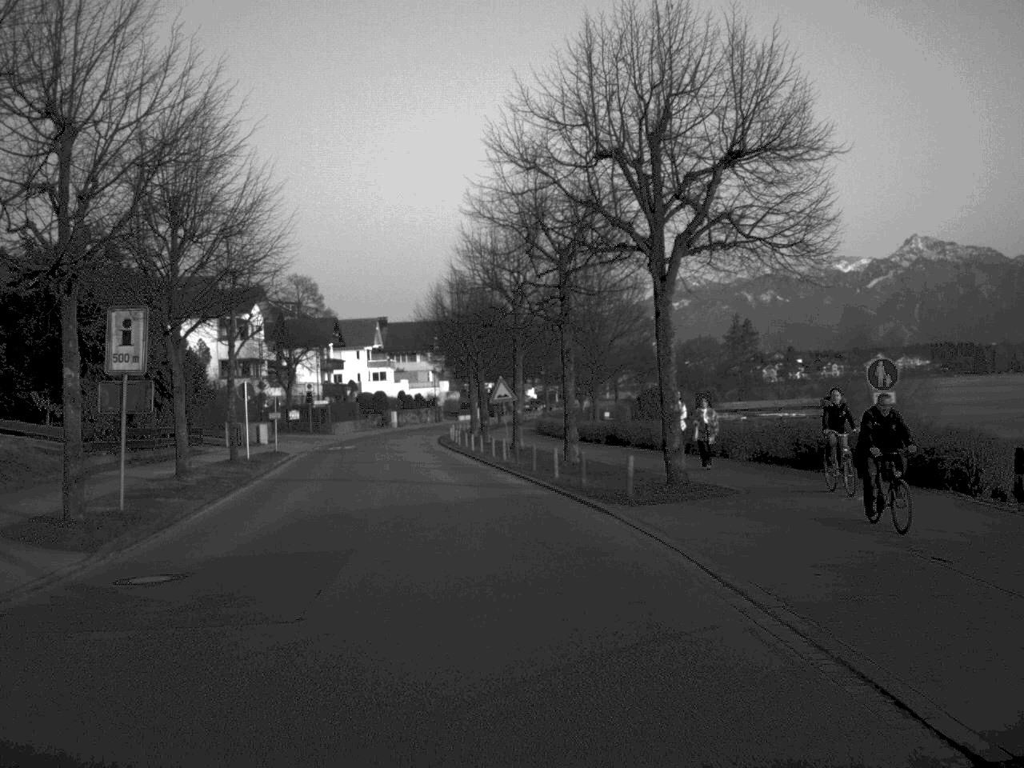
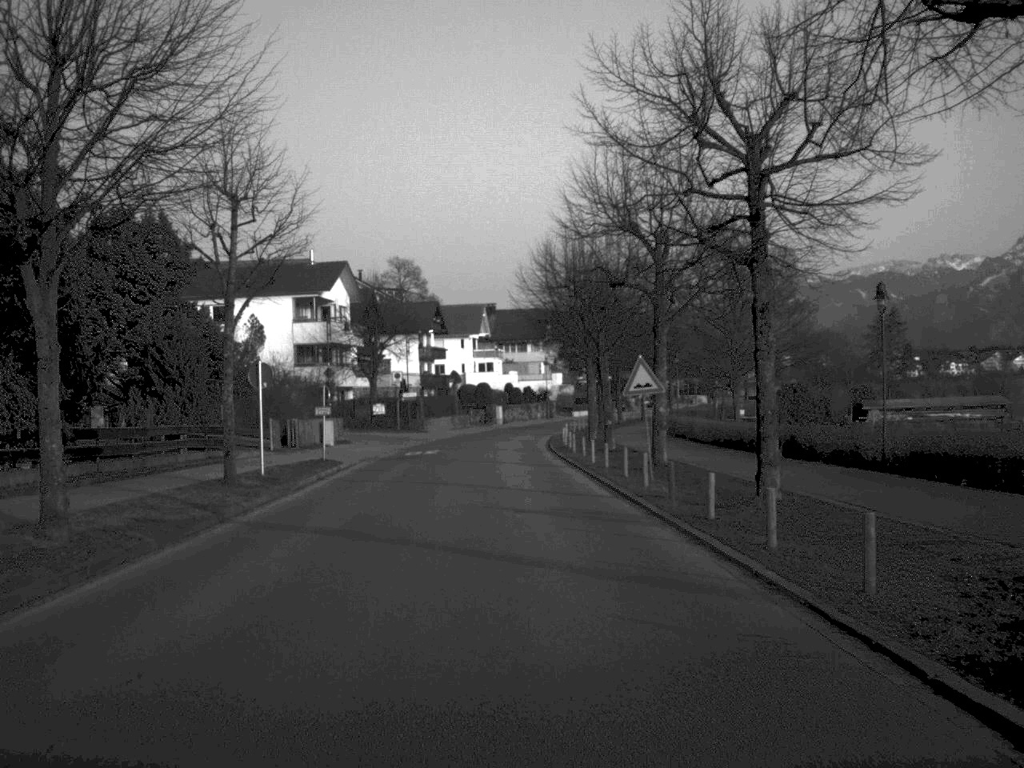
(-0.6, +13.8) m; -5°
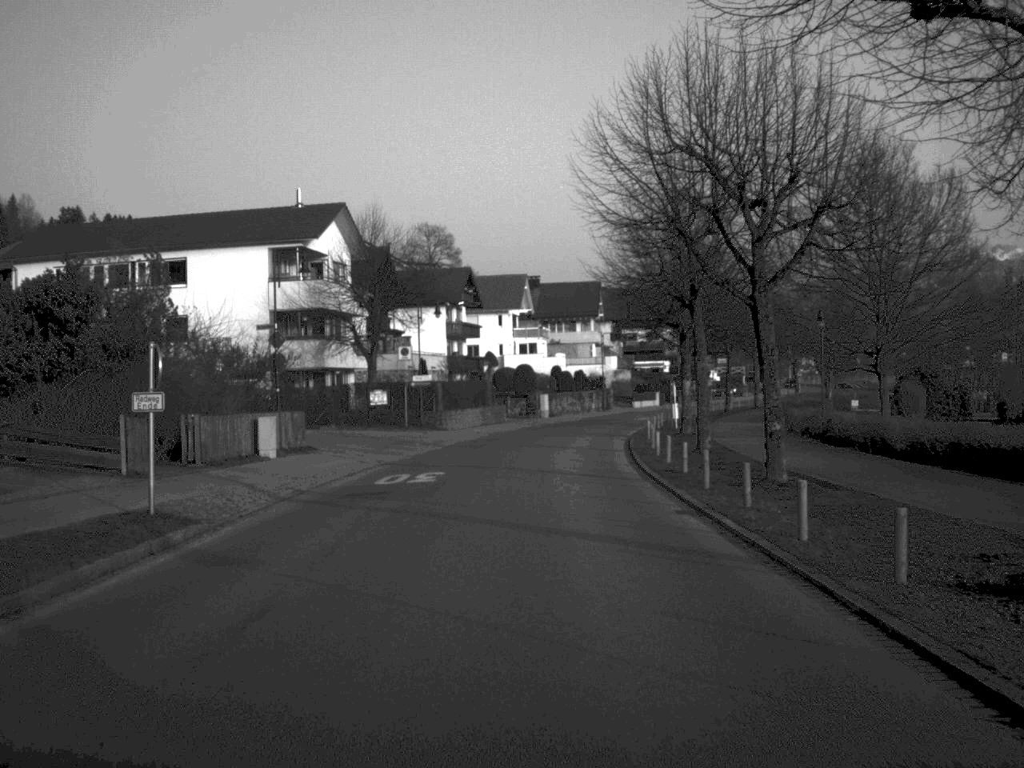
(-0.6, +21.8) m; -2°
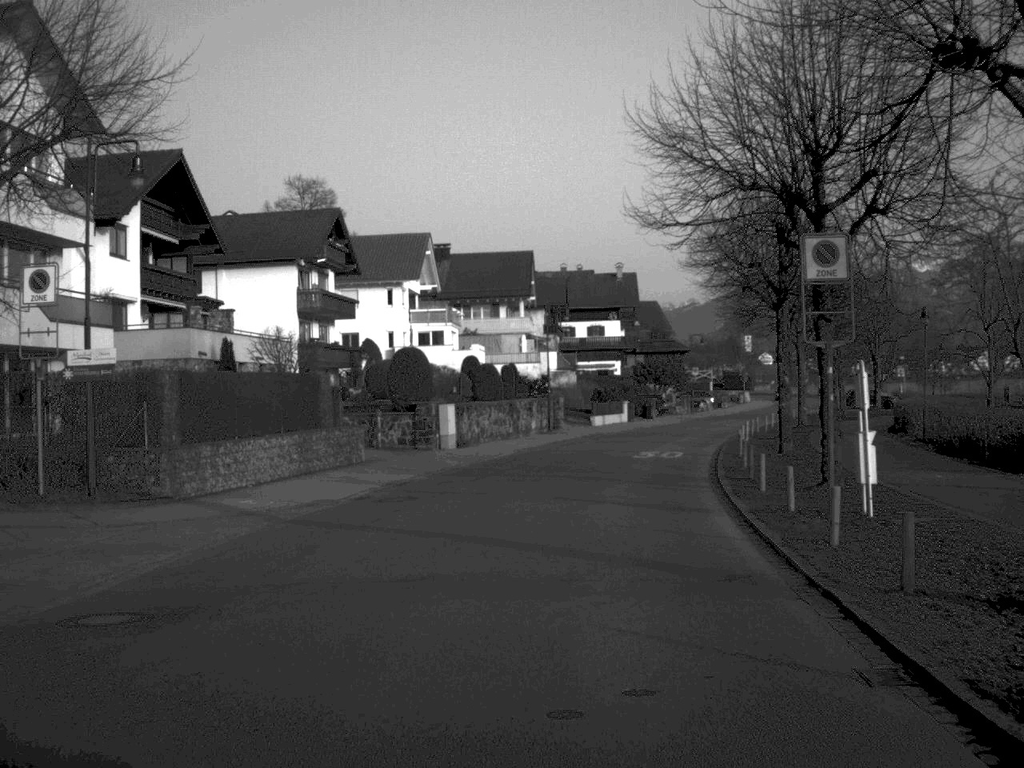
(+0.9, +37.0) m; +4°
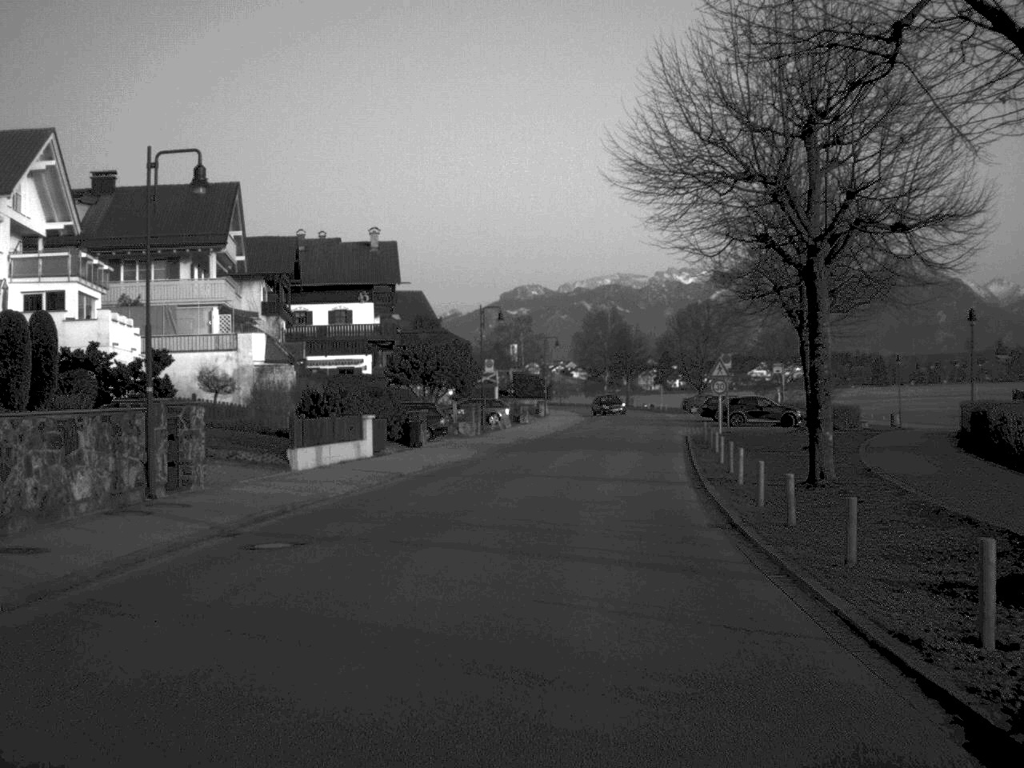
(+3.0, +35.2) m; +11°
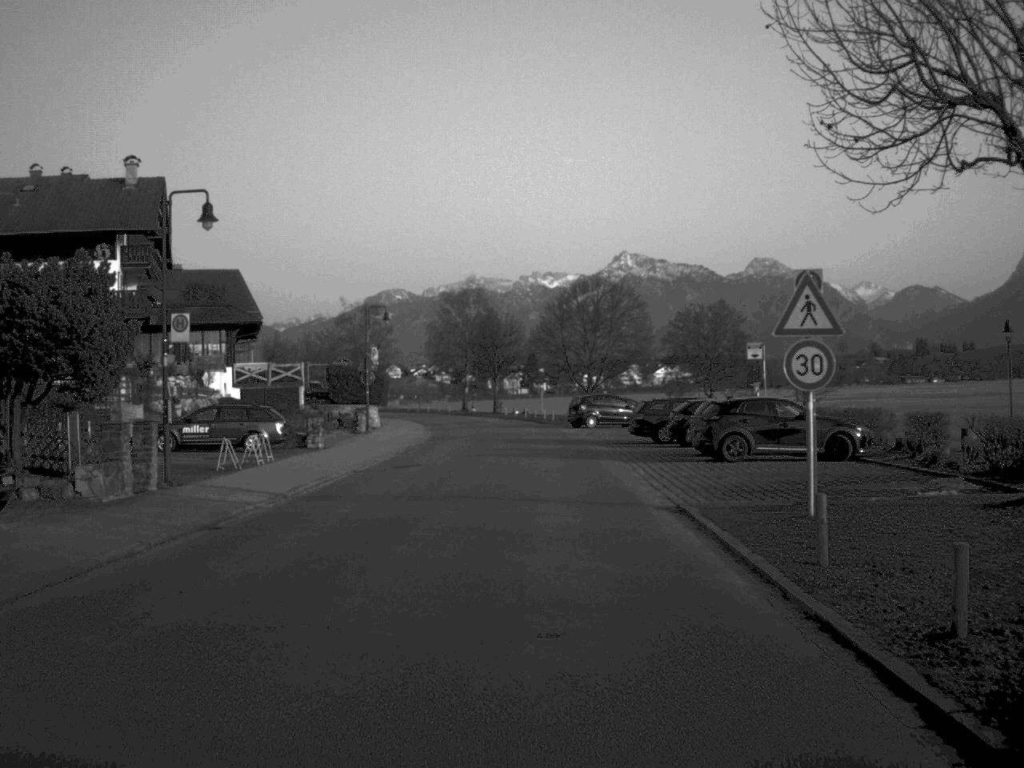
(+2.2, +32.8) m; +6°
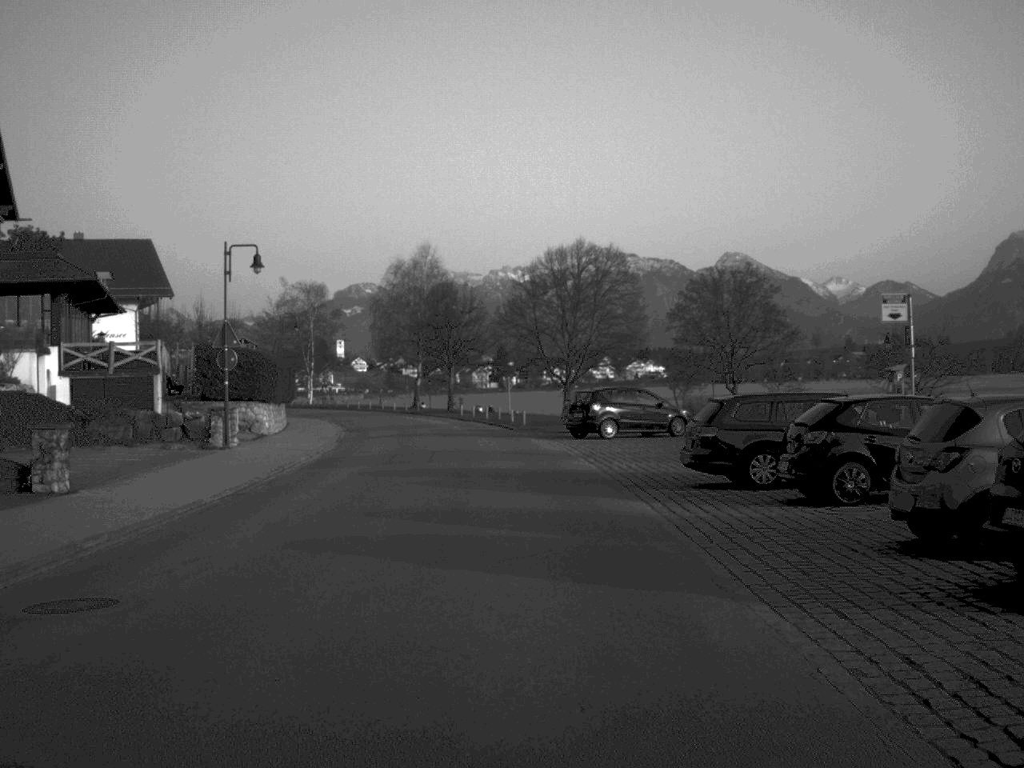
(+0.4, +22.3) m; +1°
